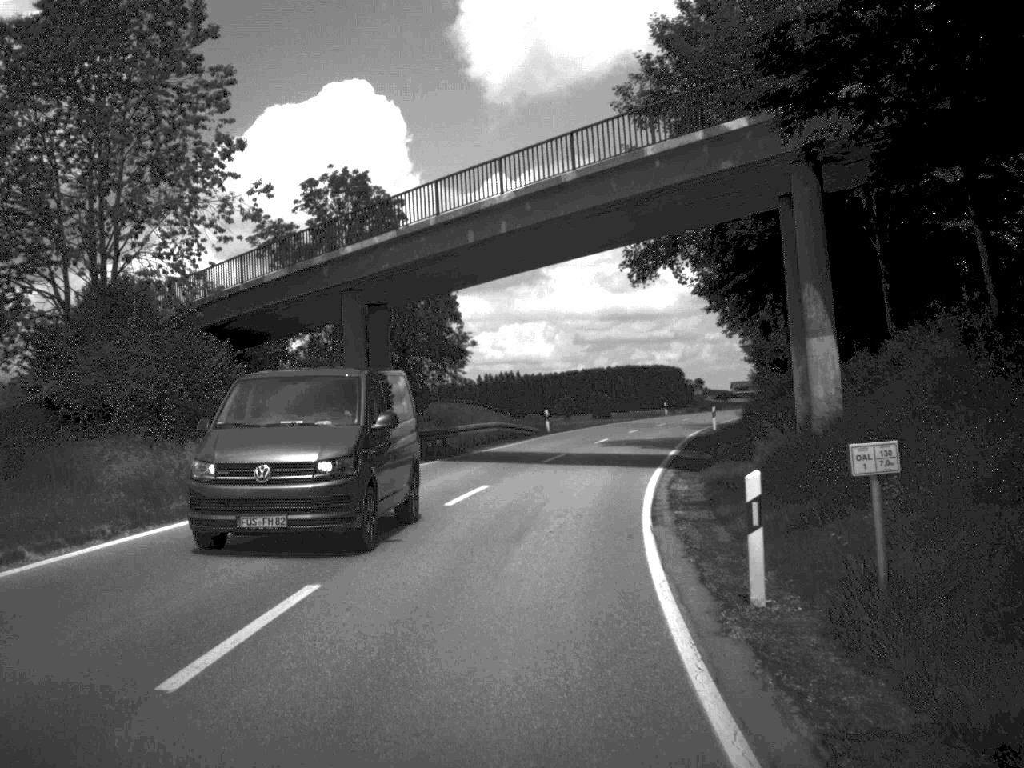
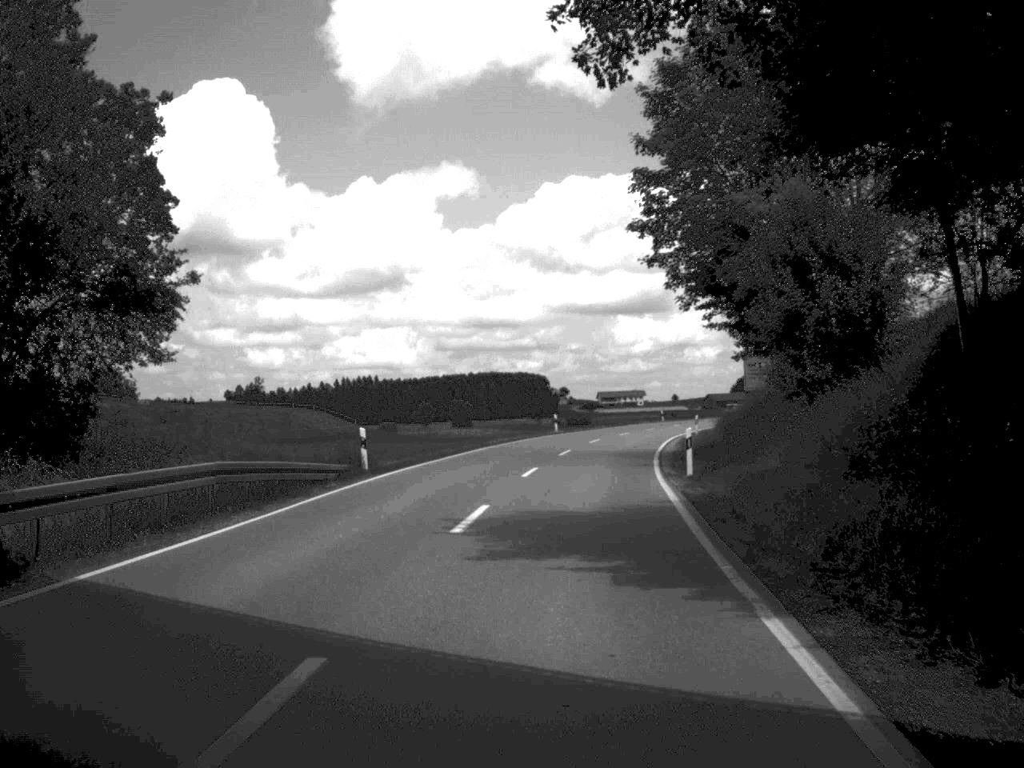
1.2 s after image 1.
(+1.3, +26.7) m; +6°
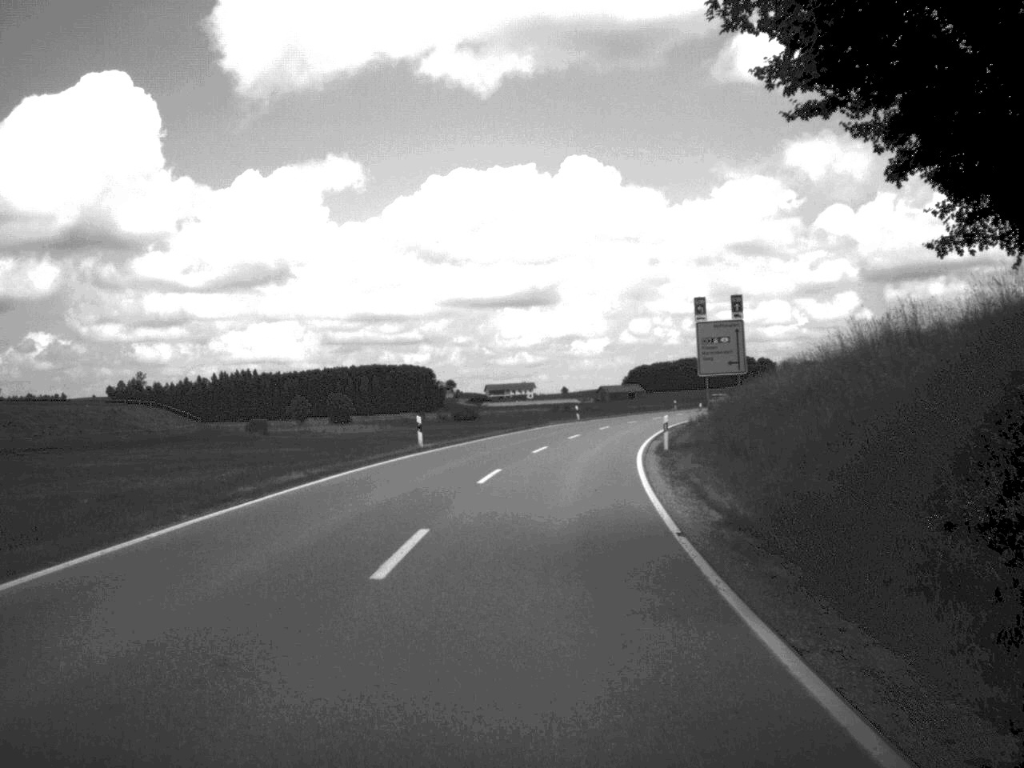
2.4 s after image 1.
(+1.3, +27.7) m; +5°
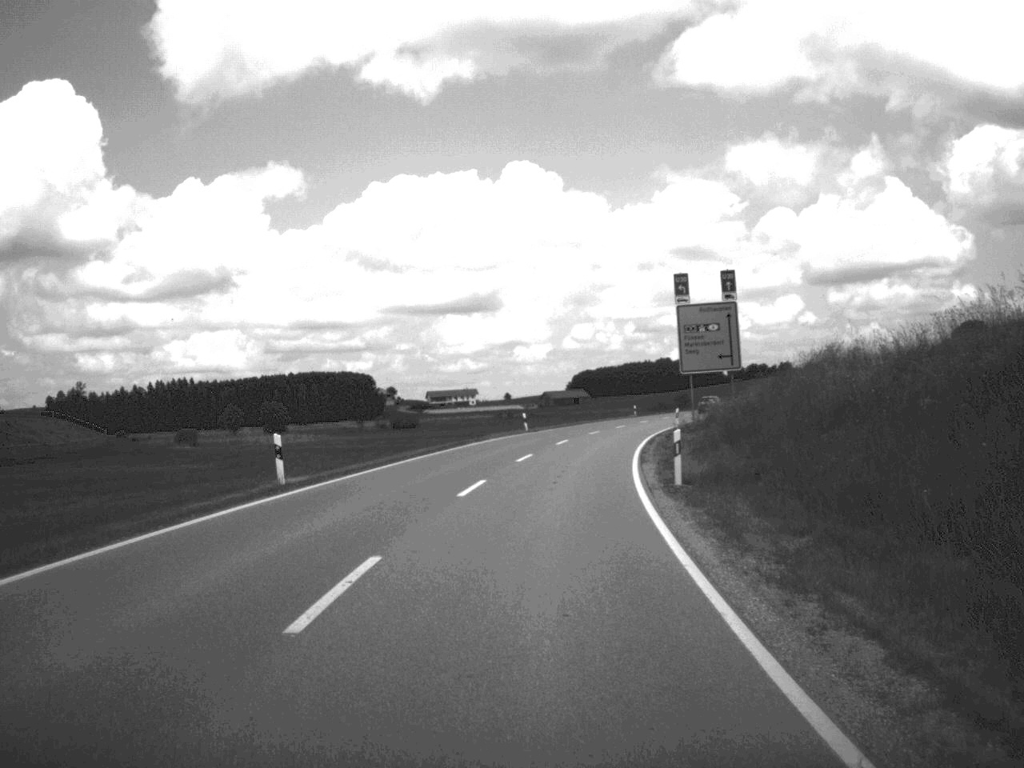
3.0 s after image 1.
(+0.3, +14.3) m; +3°
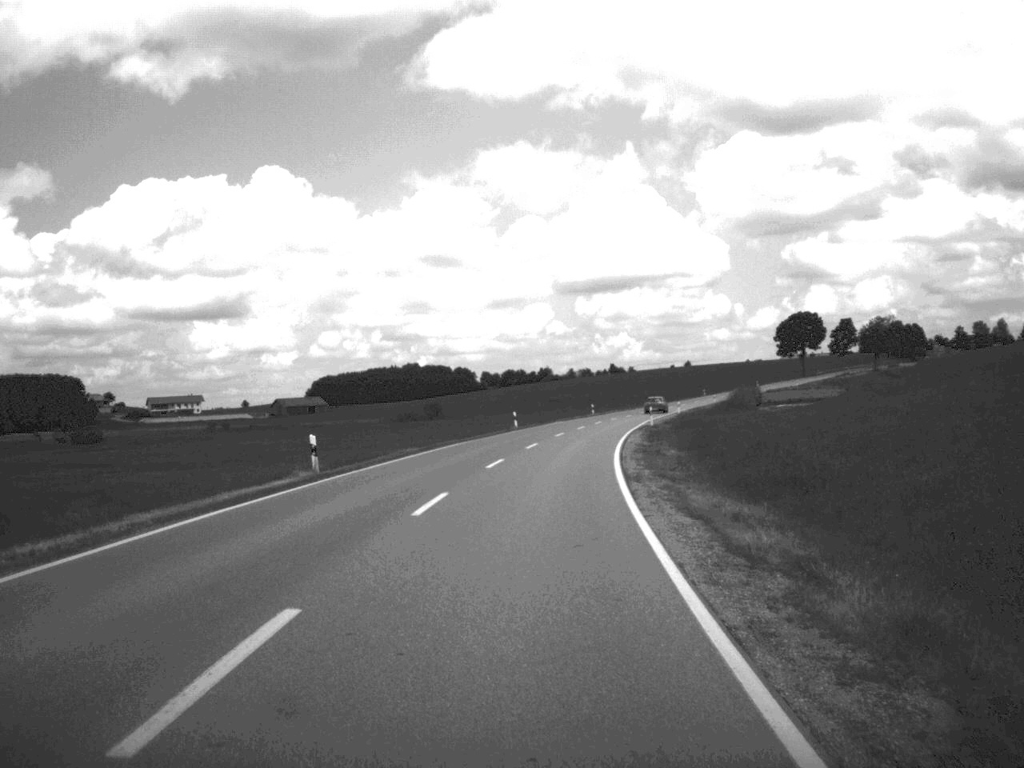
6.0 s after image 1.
(+7.3, +72.3) m; +11°
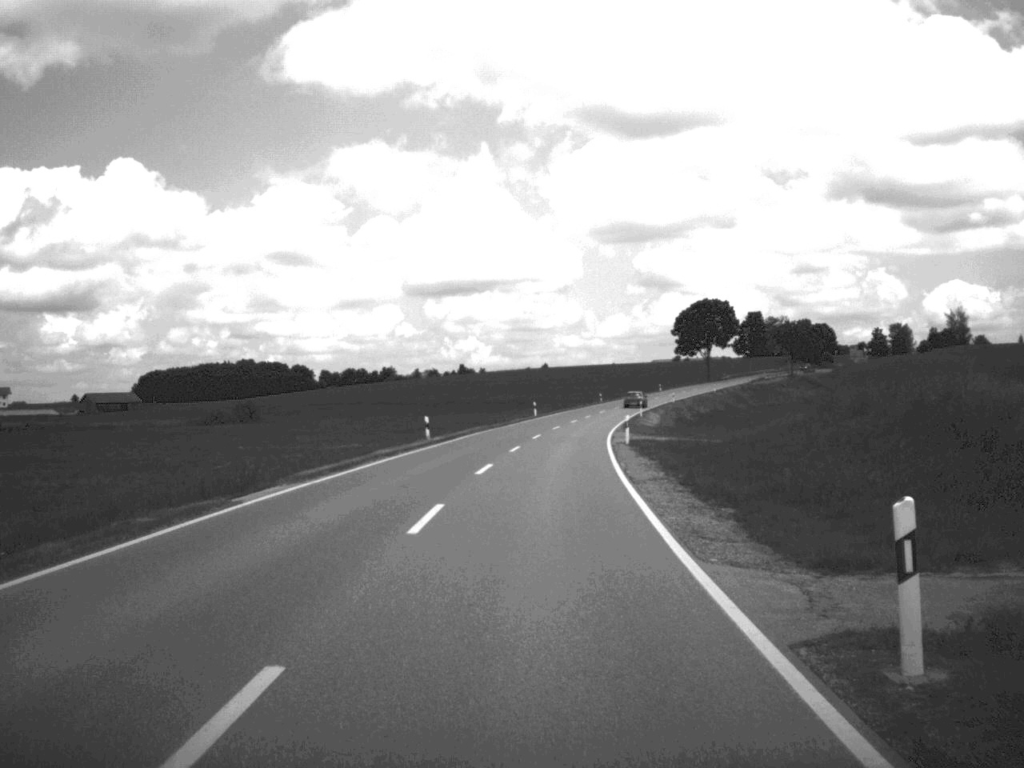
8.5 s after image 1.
(+3.5, +61.1) m; +7°
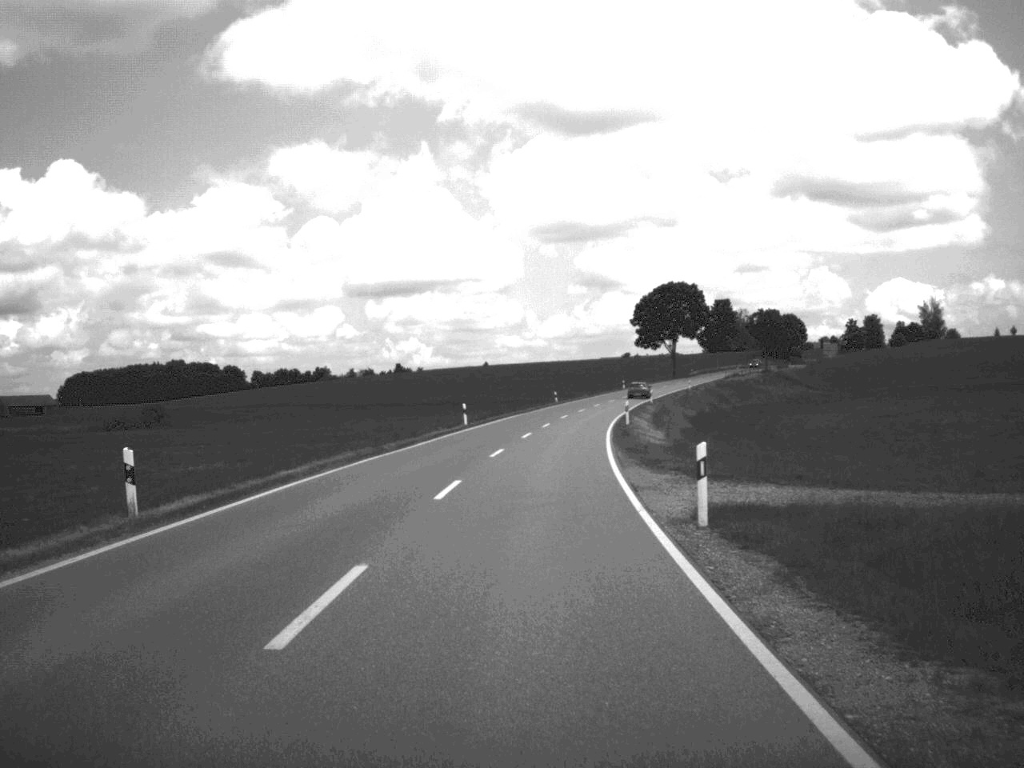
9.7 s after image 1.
(+0.7, +30.3) m; +2°
